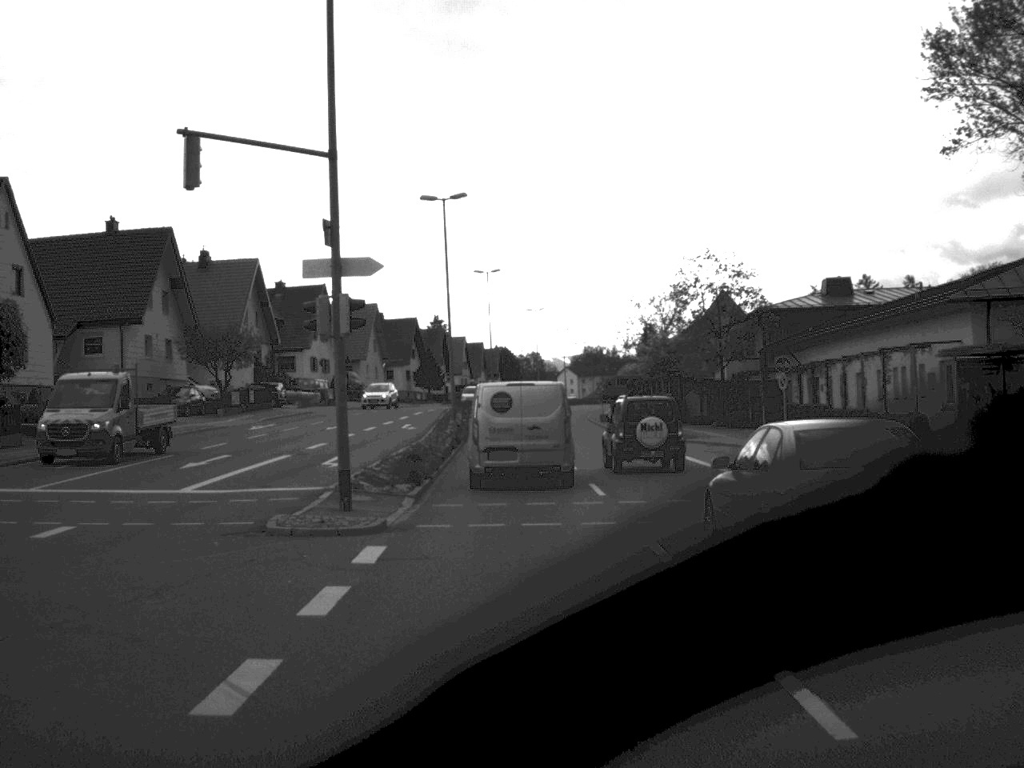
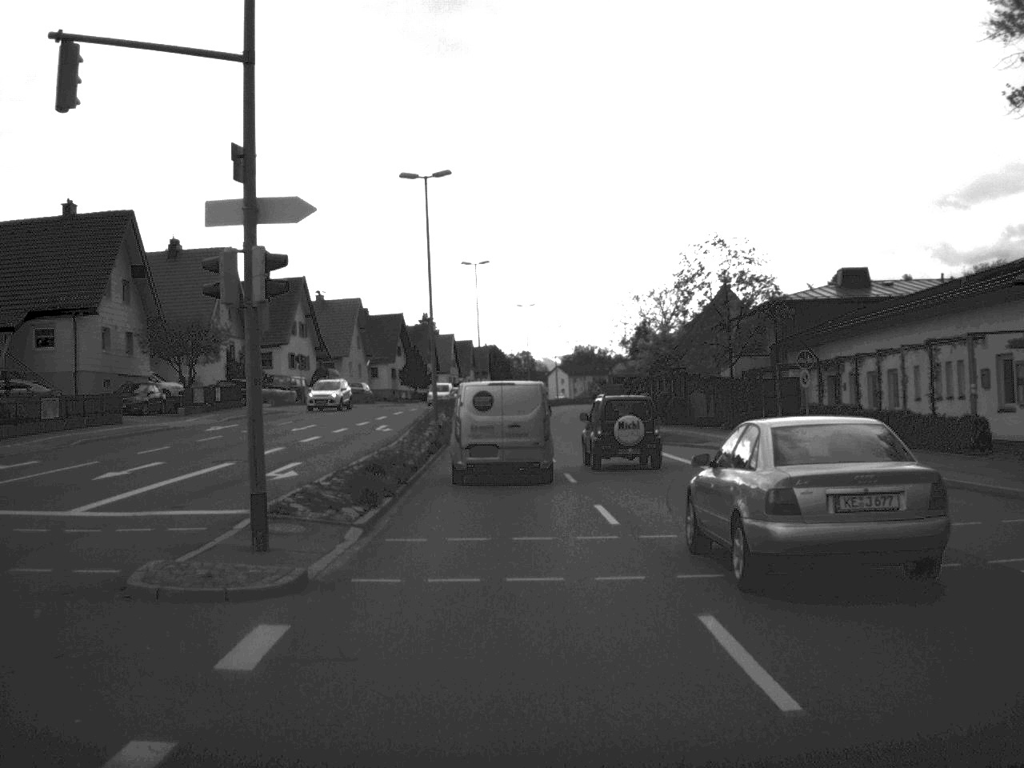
(0.0, +5.4) m; 0°
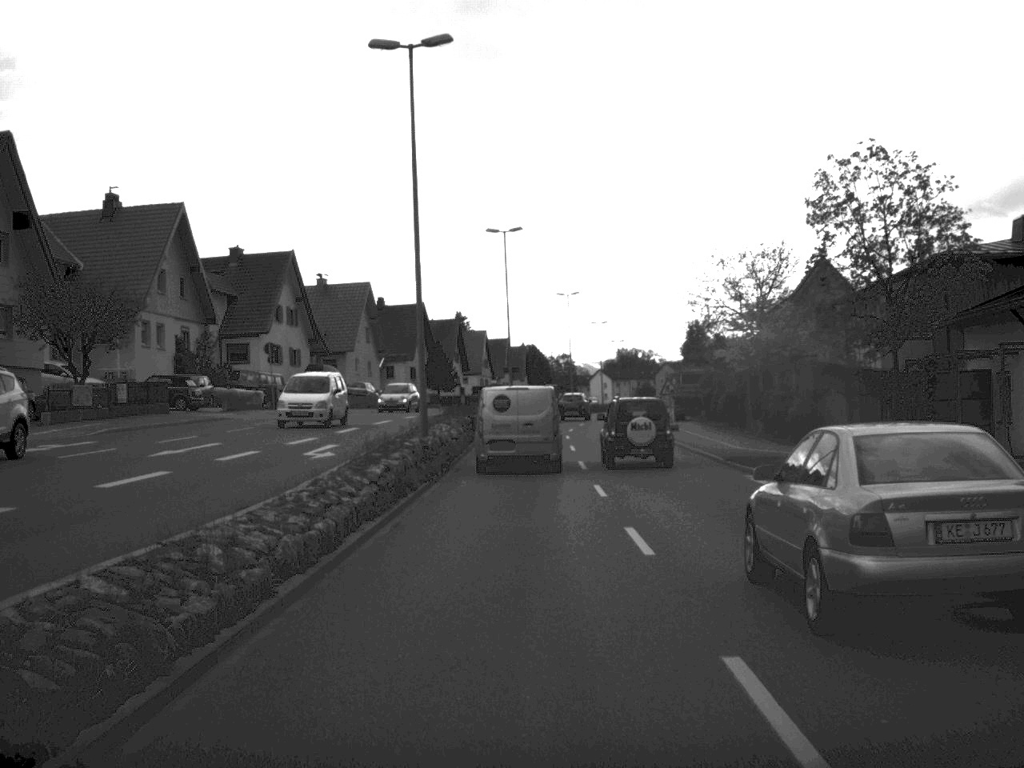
(-0.2, +19.8) m; -2°
